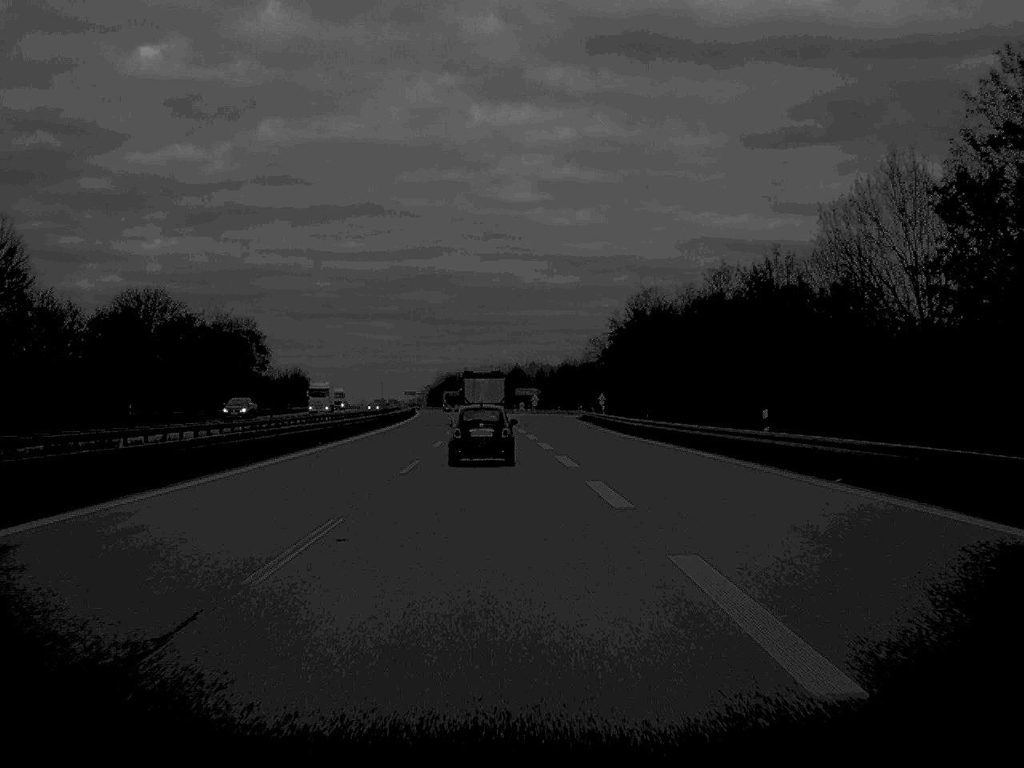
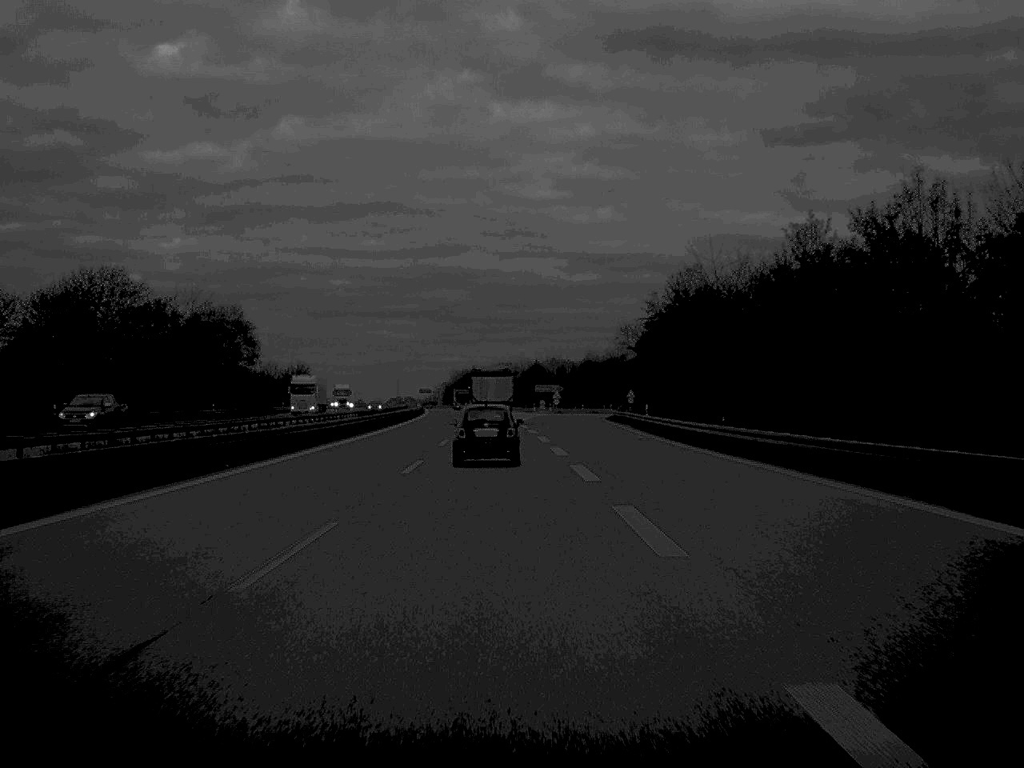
(-0.1, +17.8) m; -1°
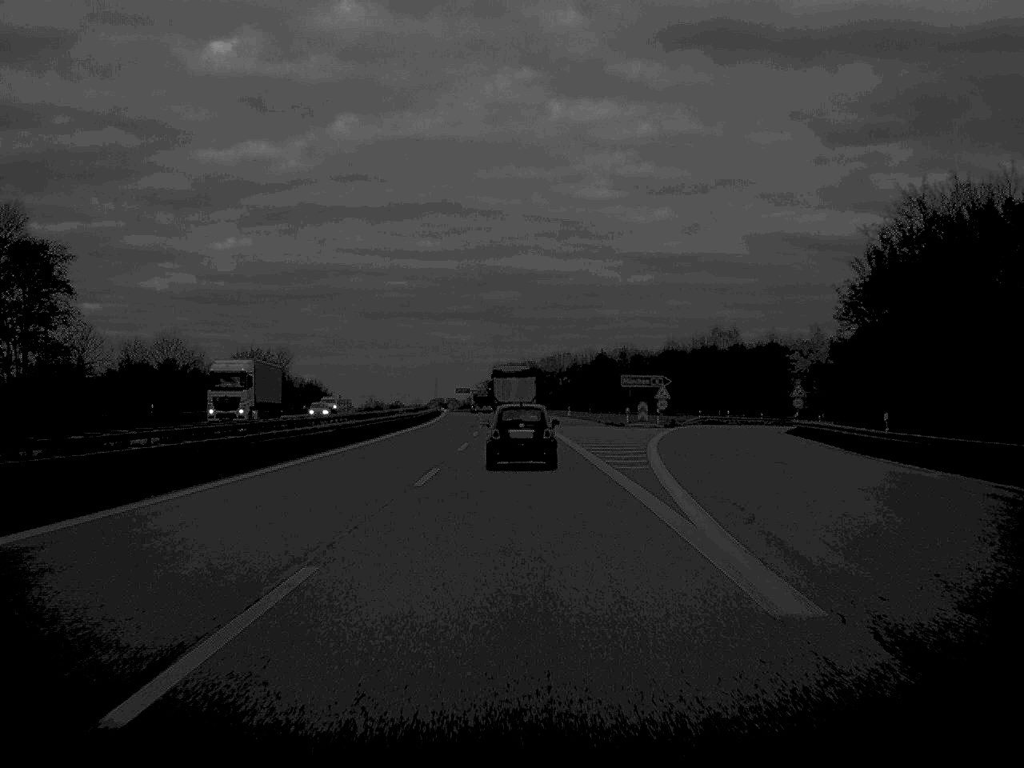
(-1.9, +75.1) m; -2°
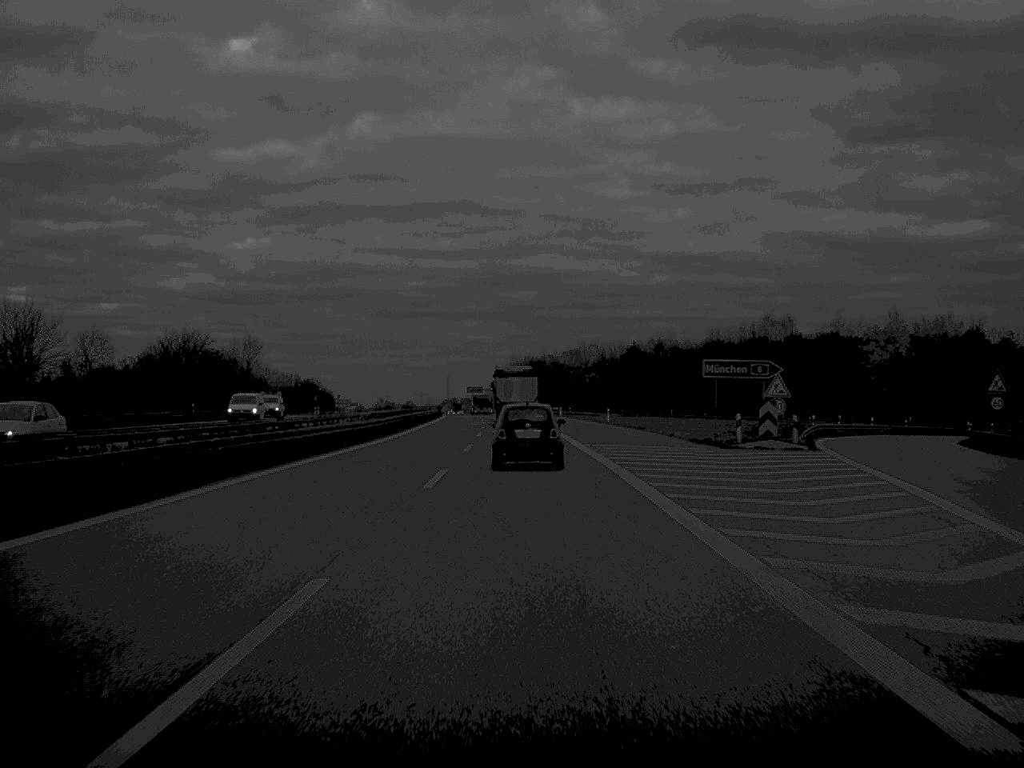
(-0.3, +36.9) m; -1°
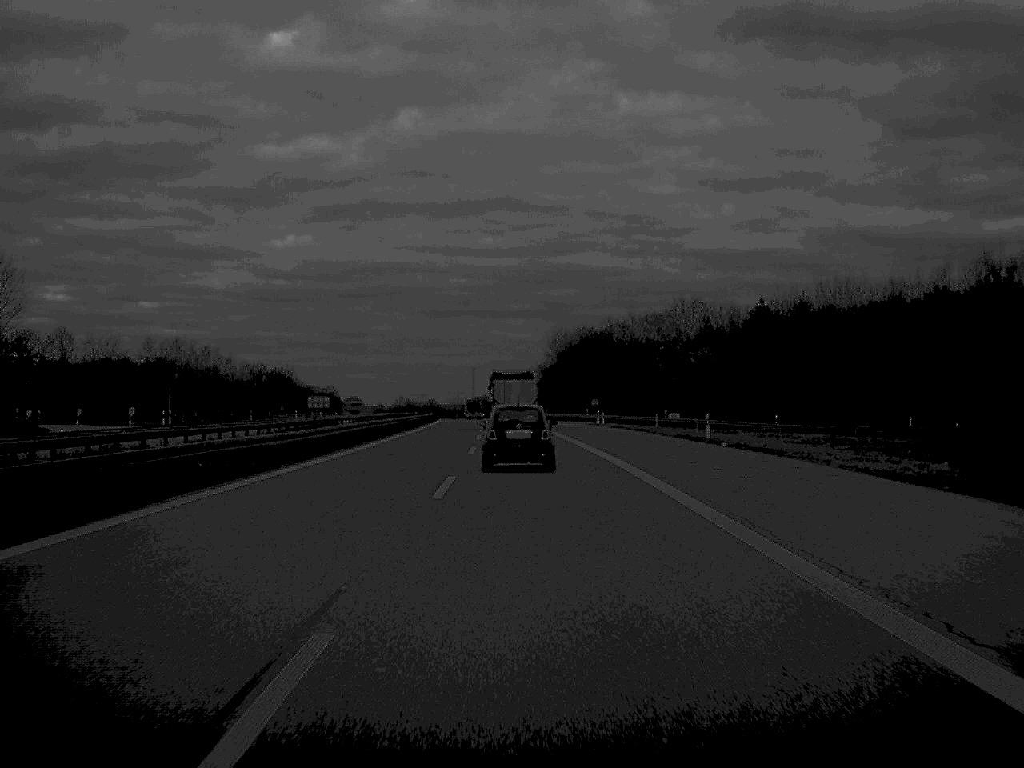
(-1.7, +91.8) m; -2°
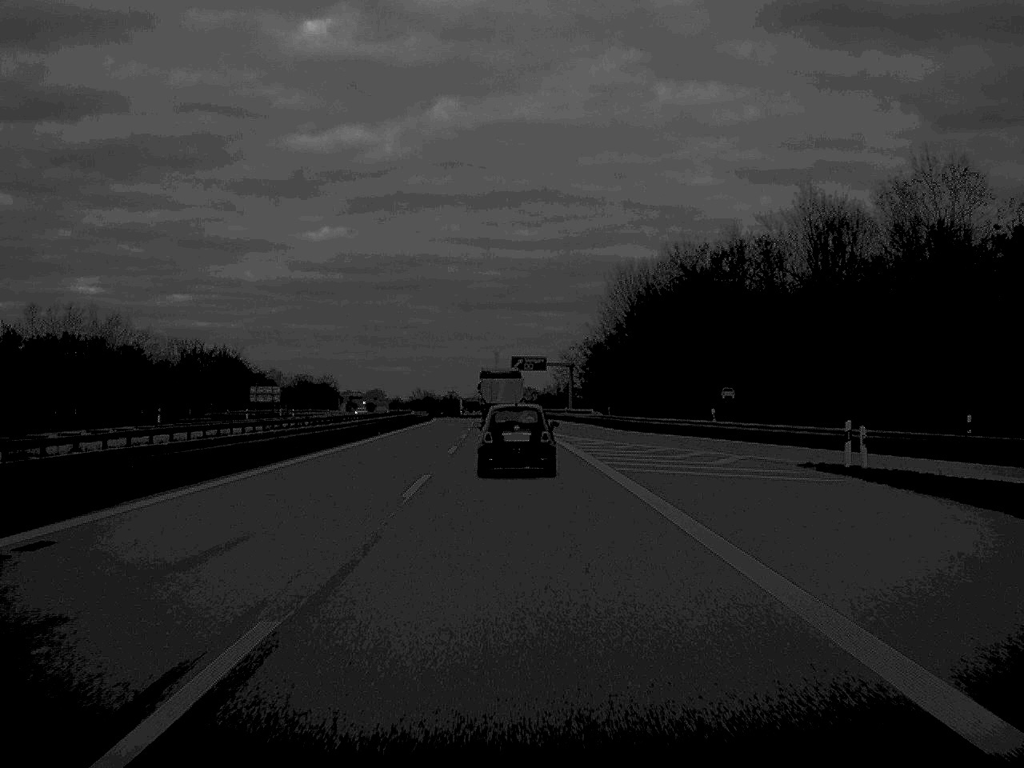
(-0.7, +70.4) m; -1°
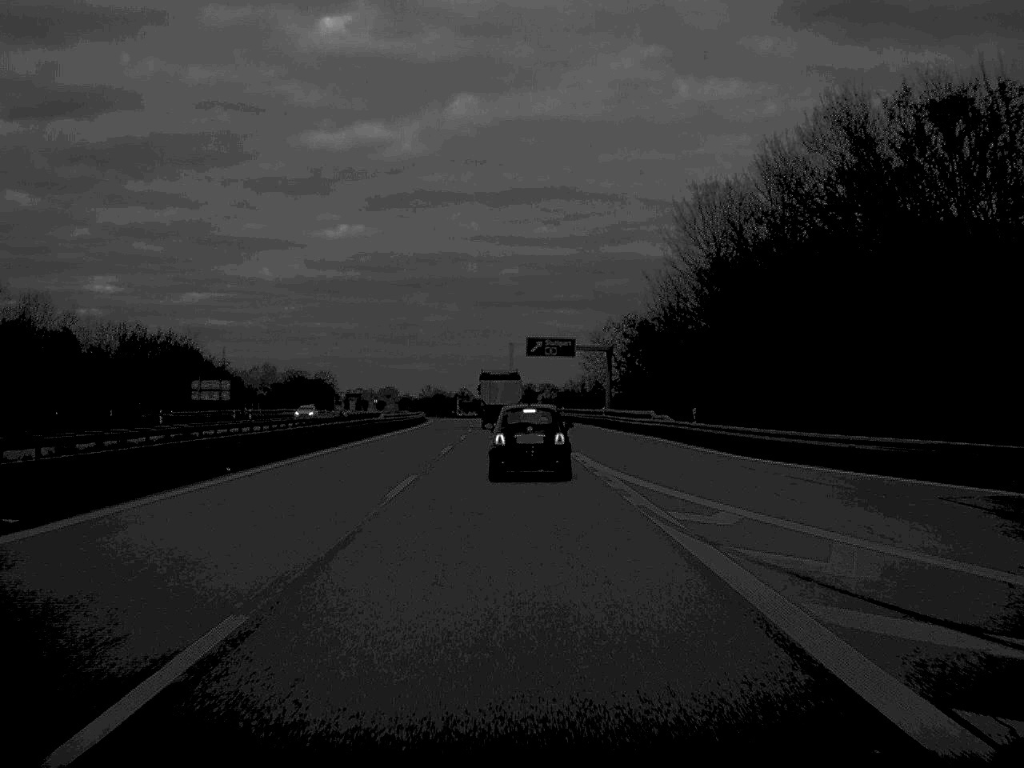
(-0.2, +35.6) m; -1°
